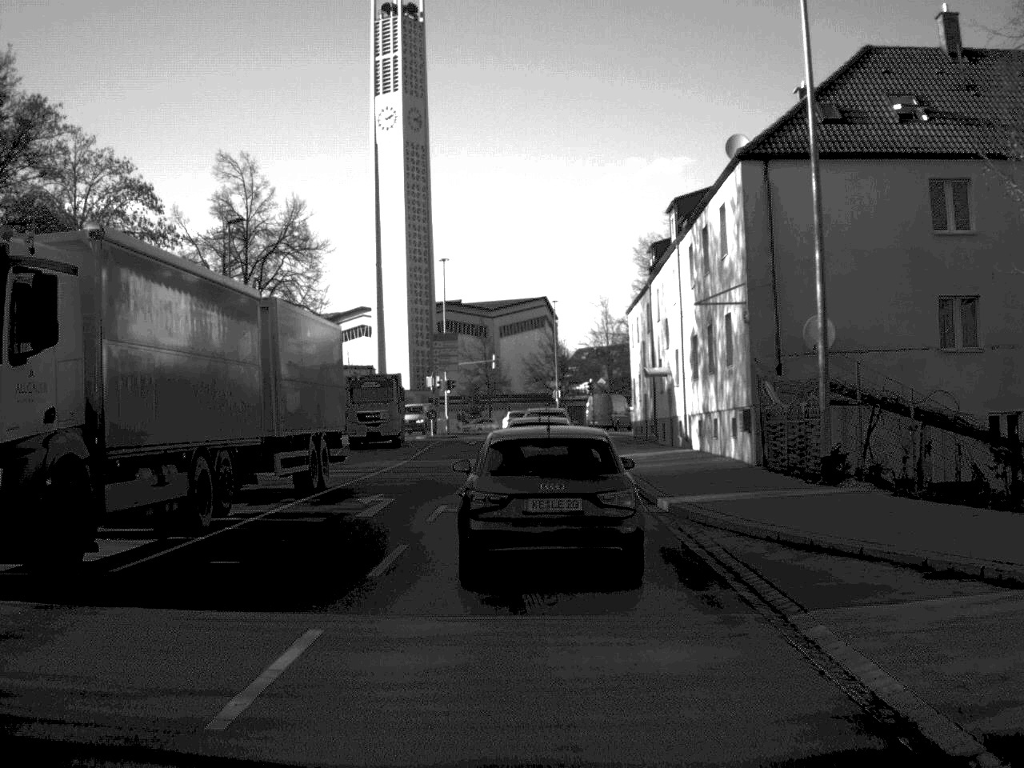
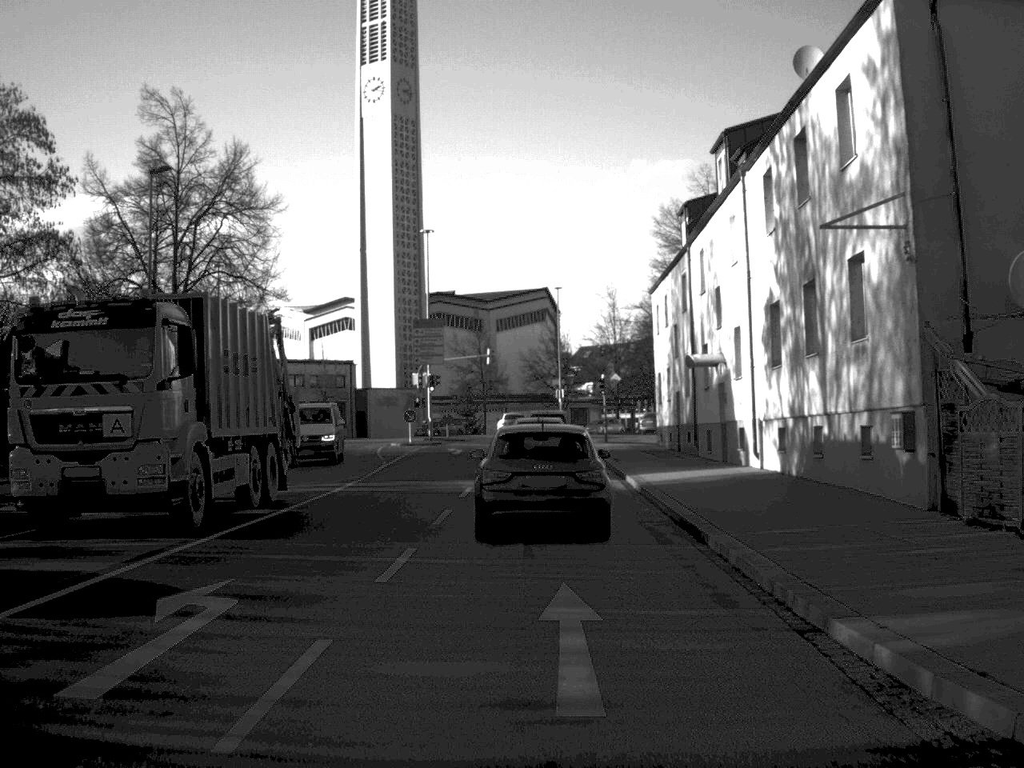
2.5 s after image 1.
(0.0, +12.4) m; 0°
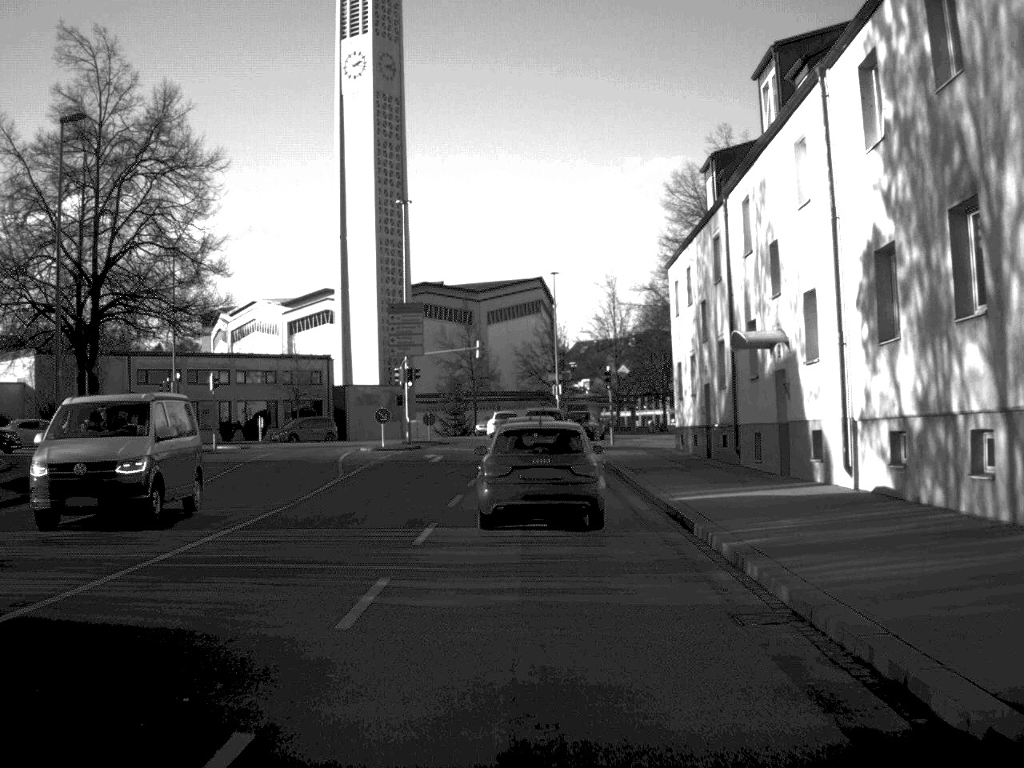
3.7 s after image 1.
(0.0, +8.6) m; 0°
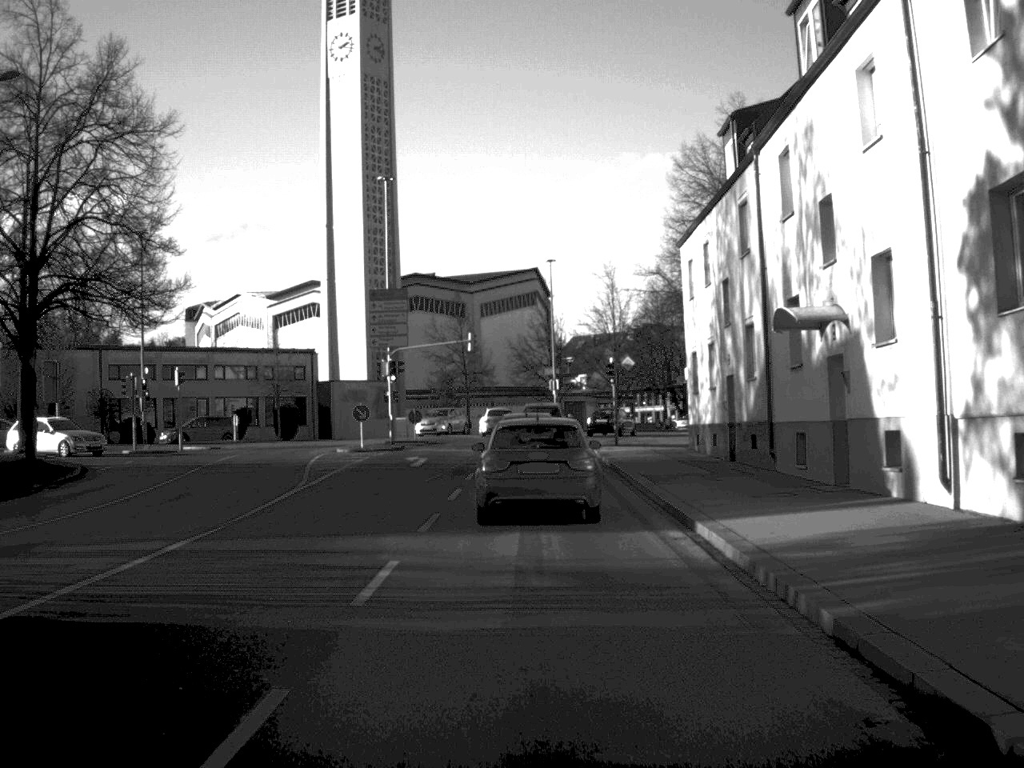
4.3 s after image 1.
(0.0, +4.9) m; 0°
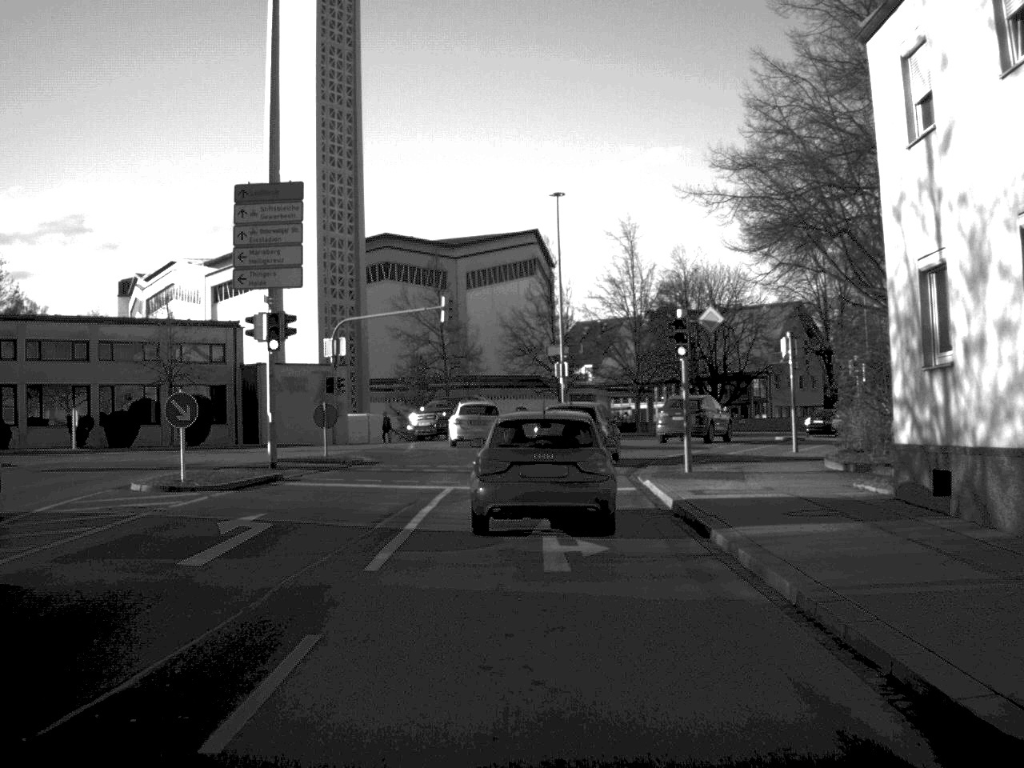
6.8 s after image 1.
(+0.1, +22.5) m; 0°
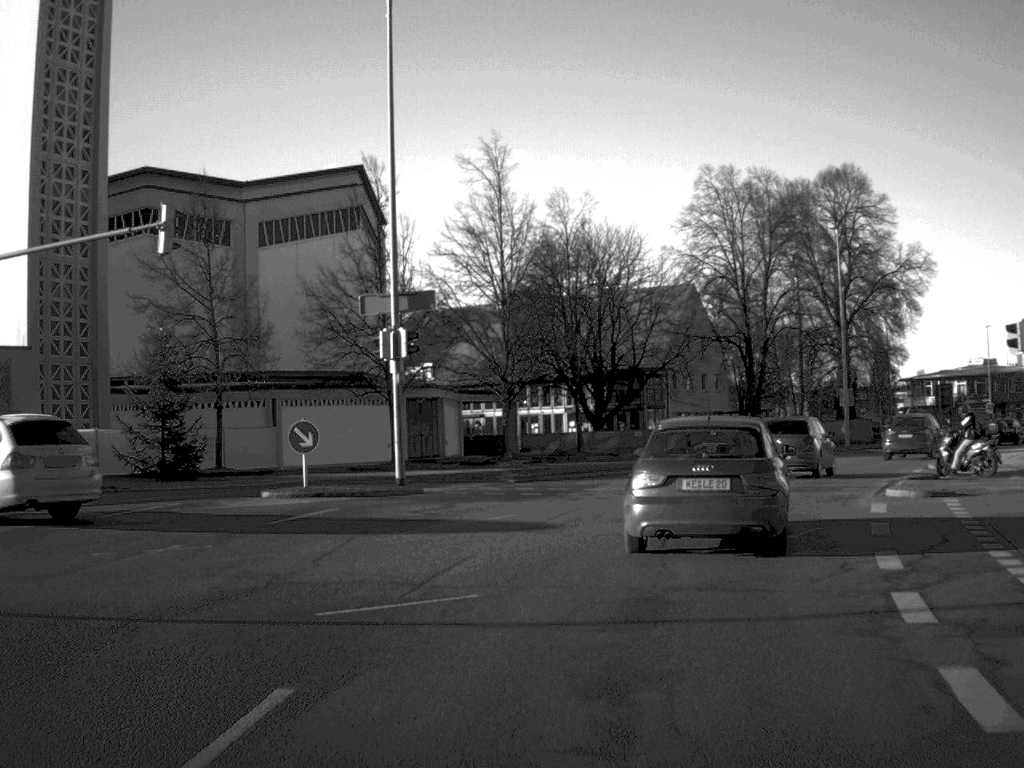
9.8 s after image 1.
(+0.6, +27.8) m; +8°
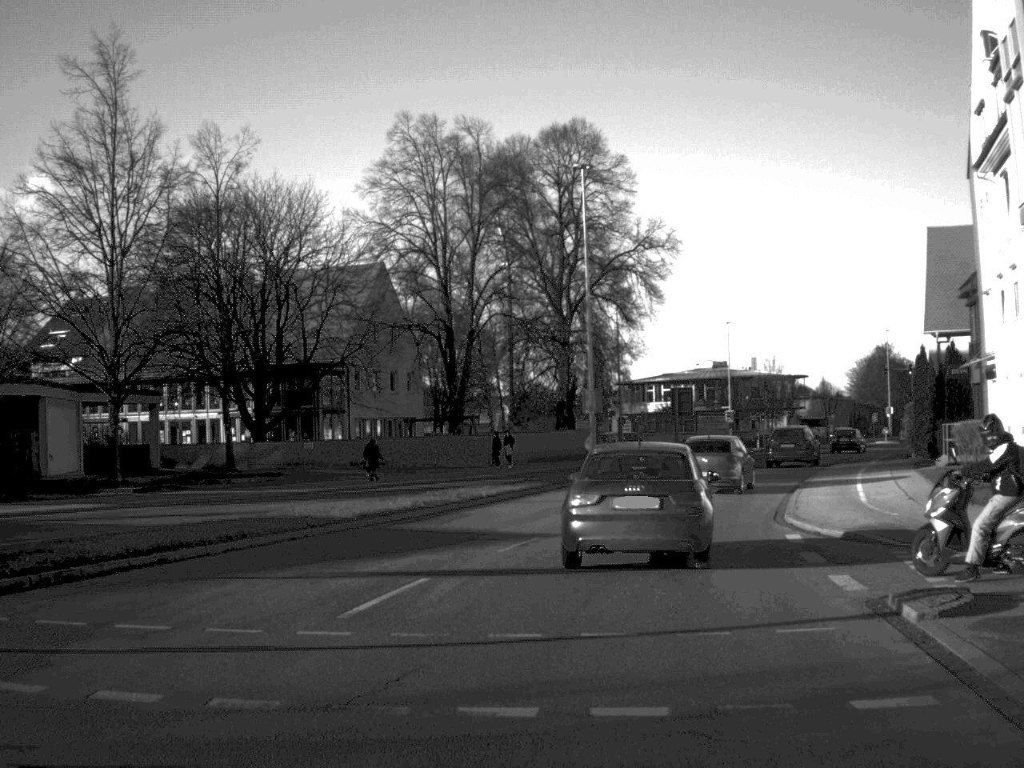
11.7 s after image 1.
(+2.1, +17.1) m; +14°
